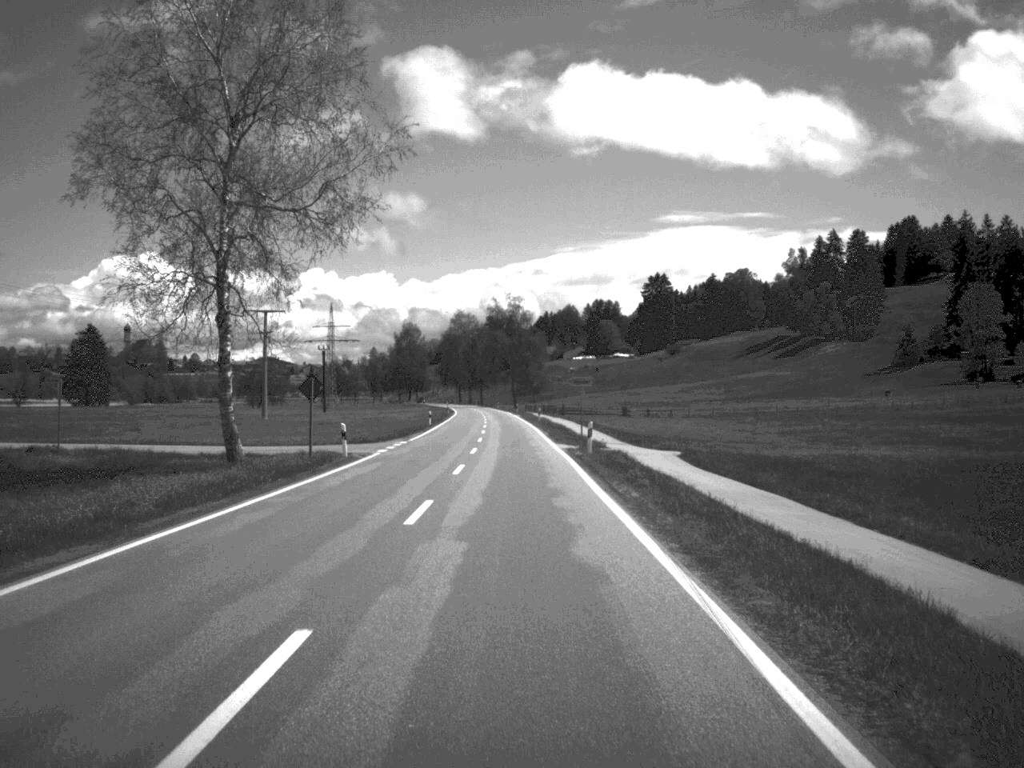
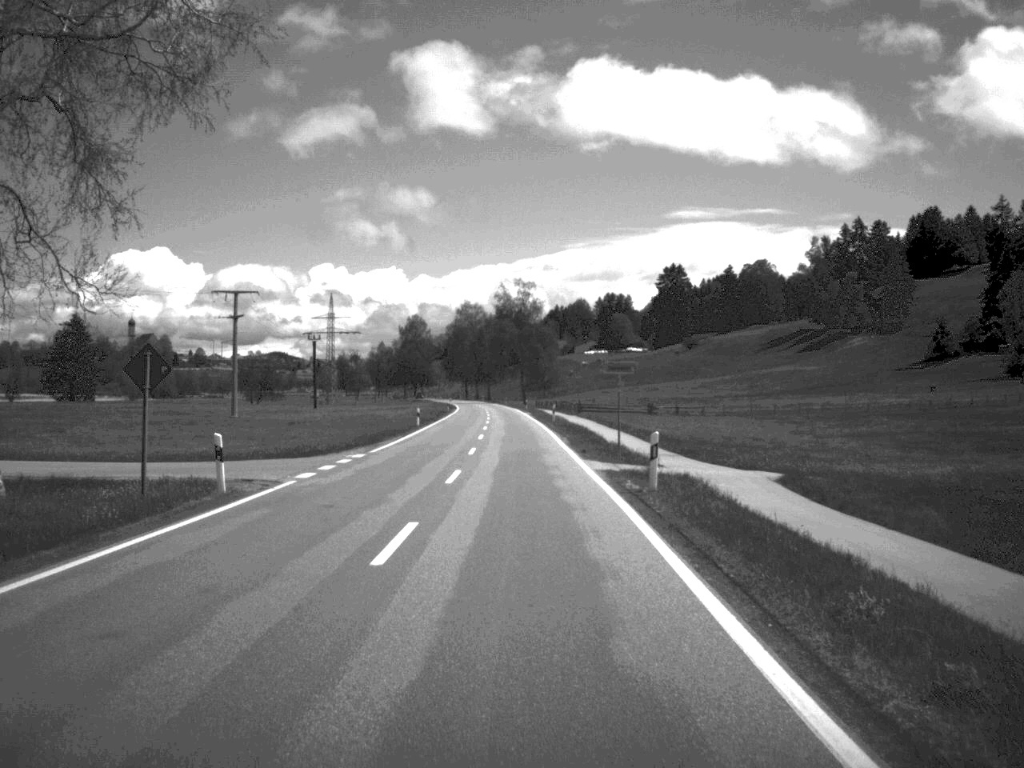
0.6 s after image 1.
(-0.1, +16.4) m; 0°
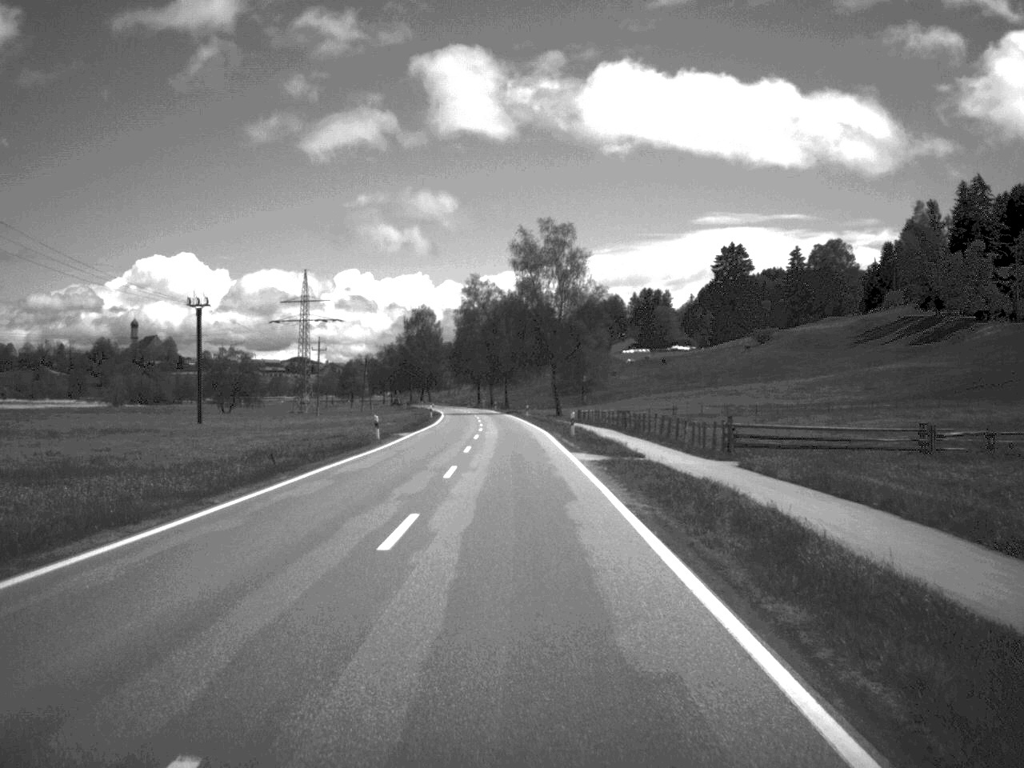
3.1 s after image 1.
(-0.7, +69.8) m; -1°
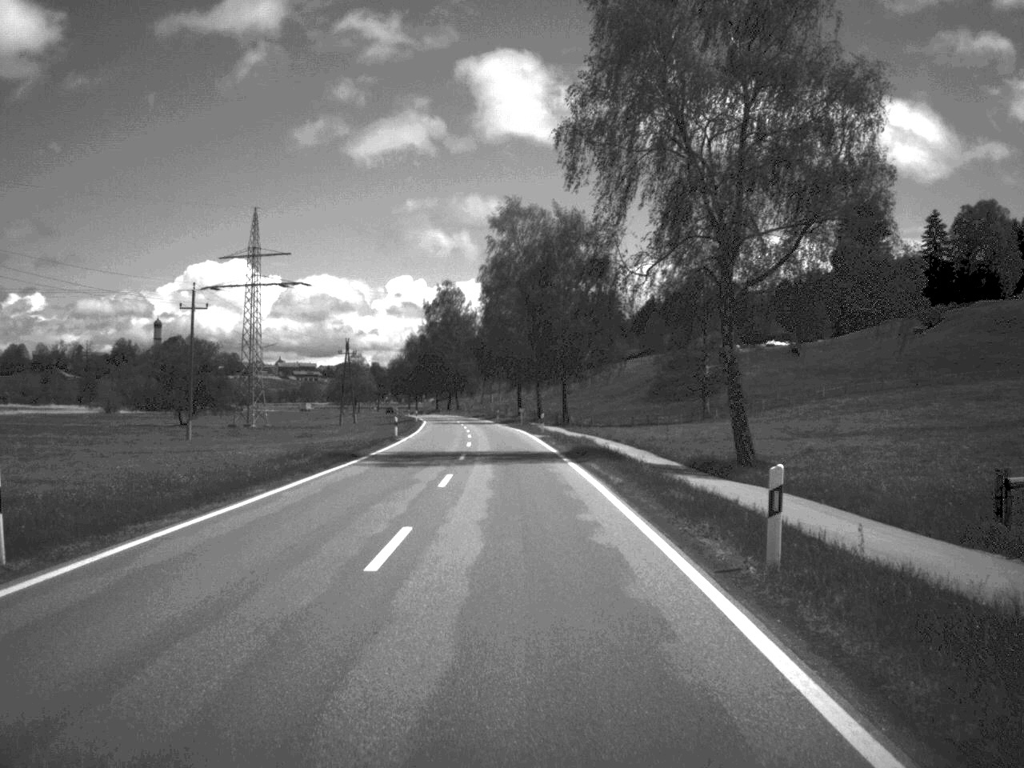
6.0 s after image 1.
(-1.8, +84.6) m; -3°
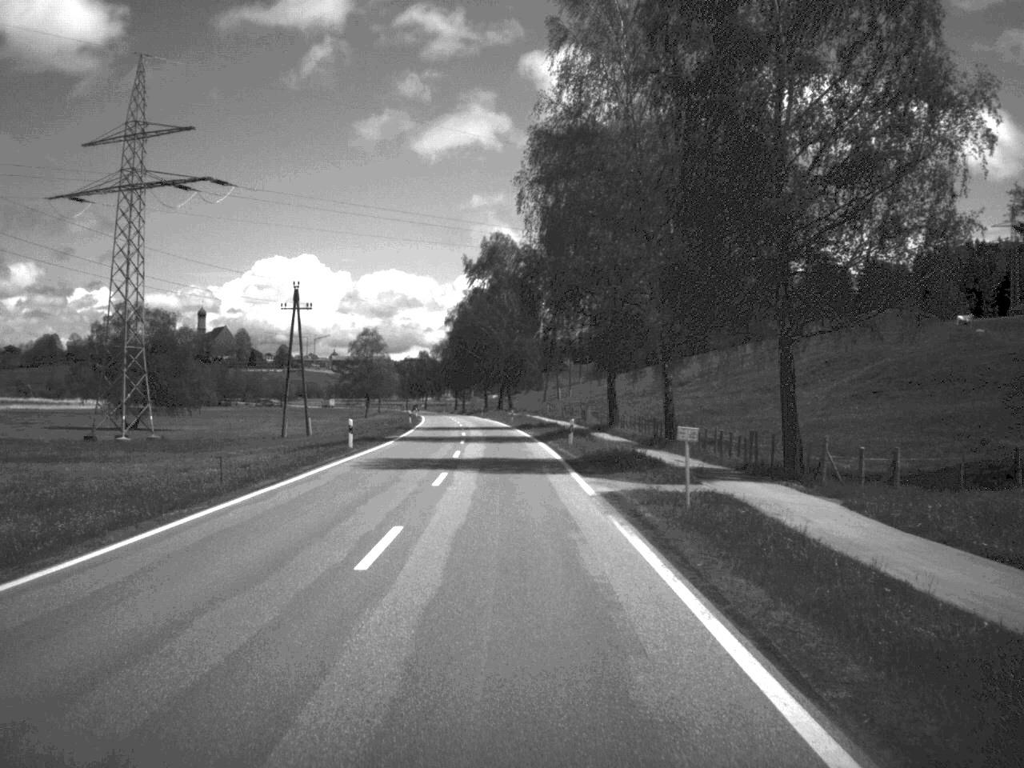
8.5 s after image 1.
(-1.7, +70.8) m; -3°
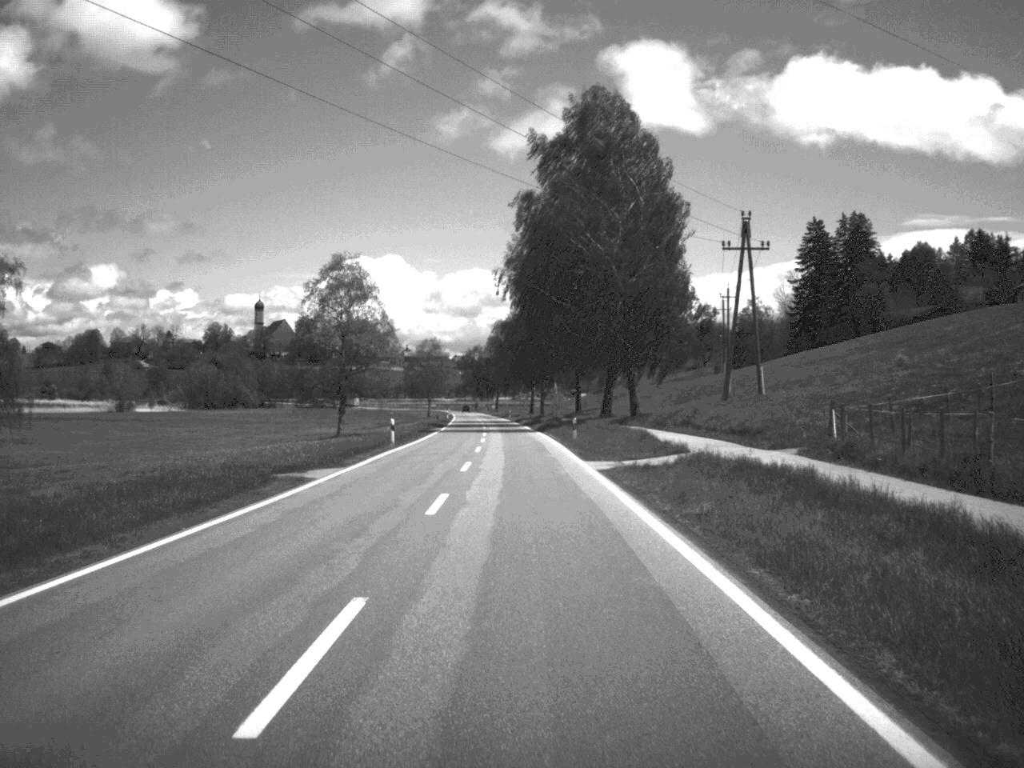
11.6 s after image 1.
(-3.4, +88.9) m; -4°
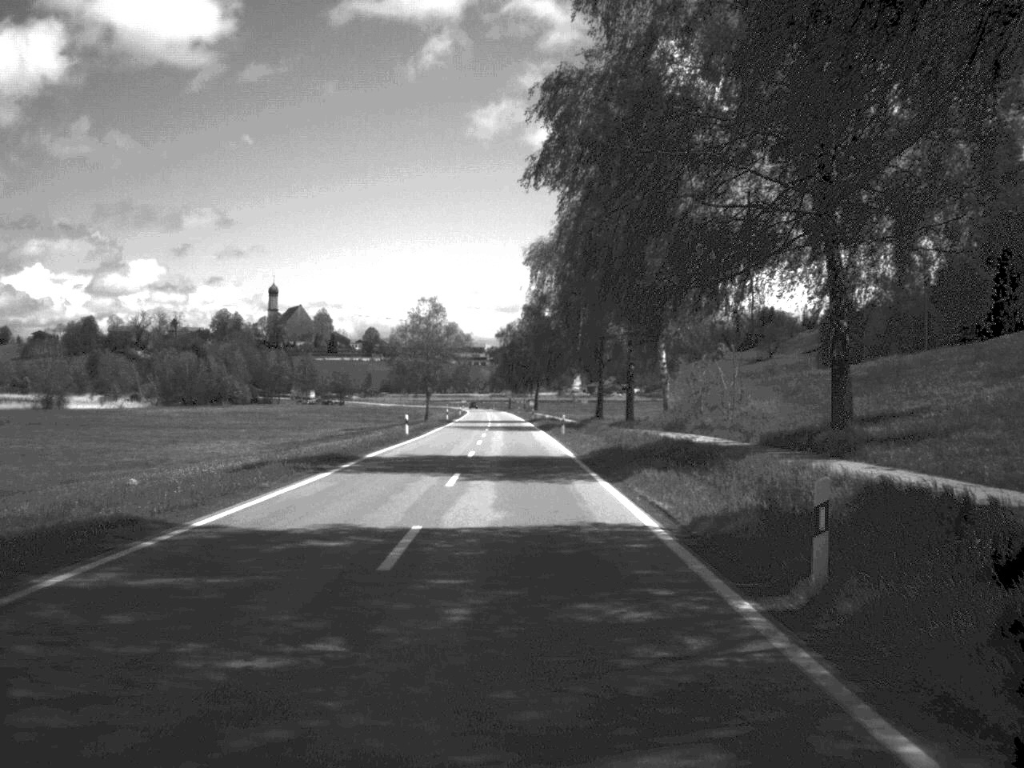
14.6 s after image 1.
(-1.7, +89.1) m; -2°
